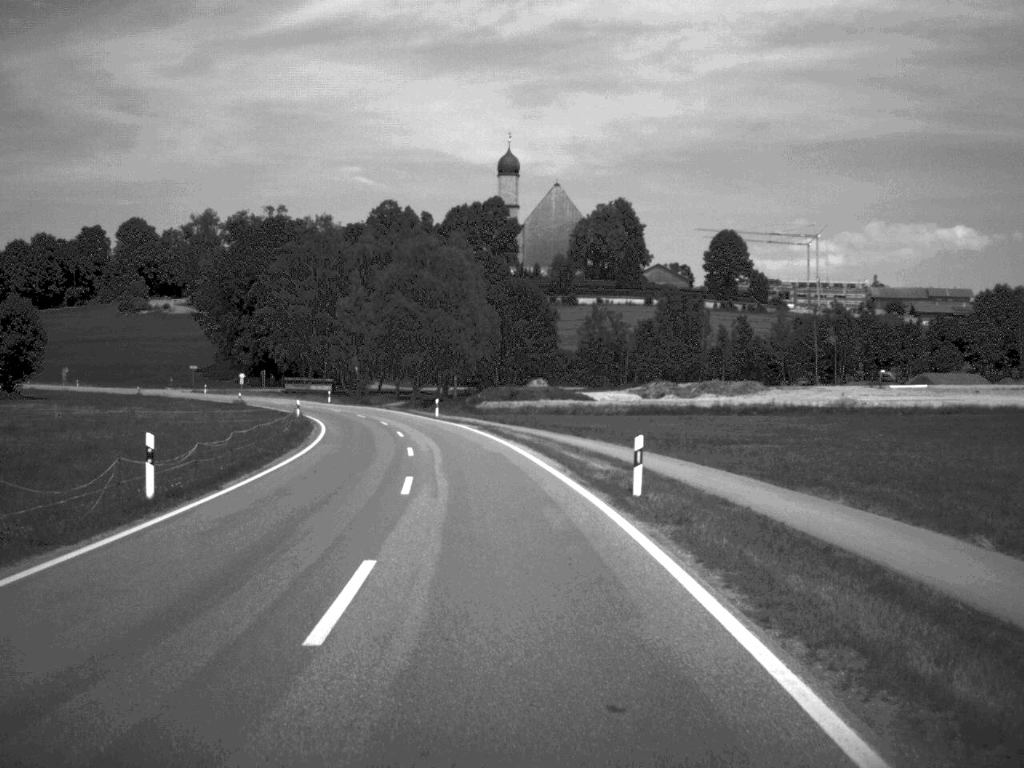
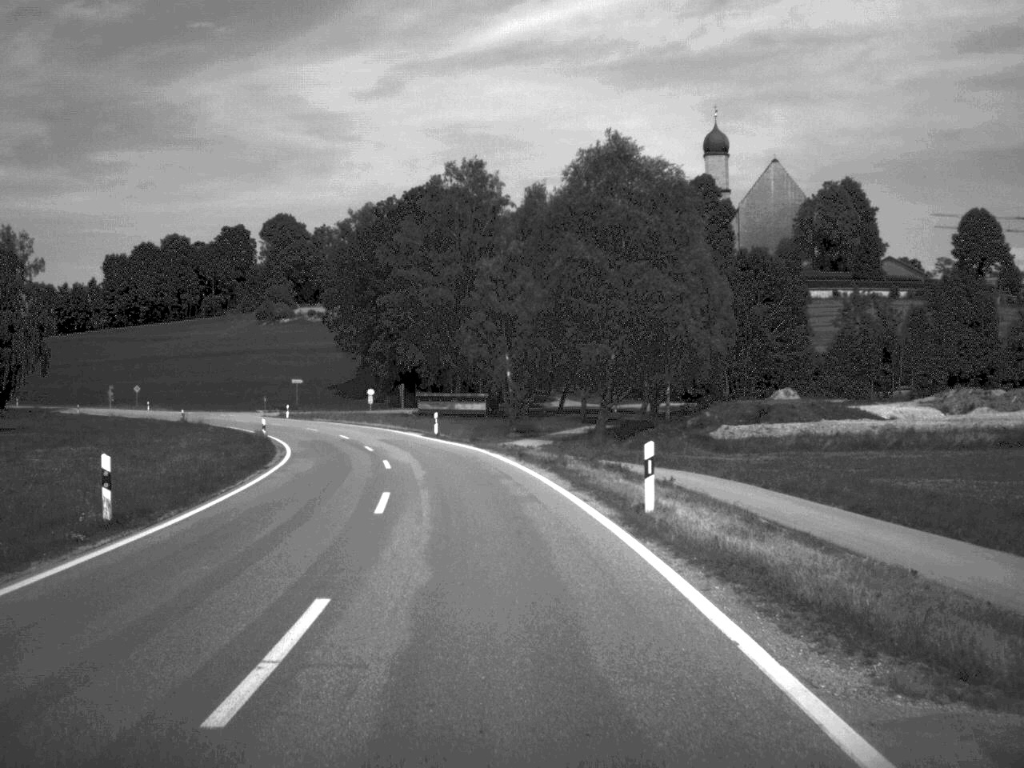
(-3.6, +49.3) m; -9°
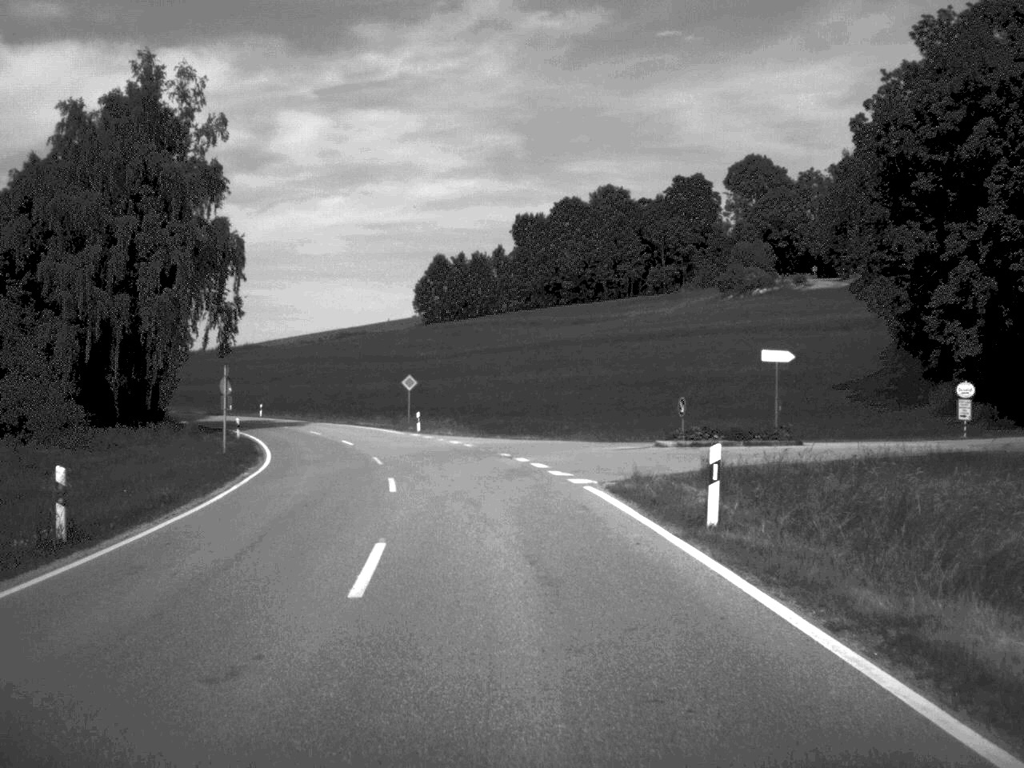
(-13.9, +77.4) m; -22°
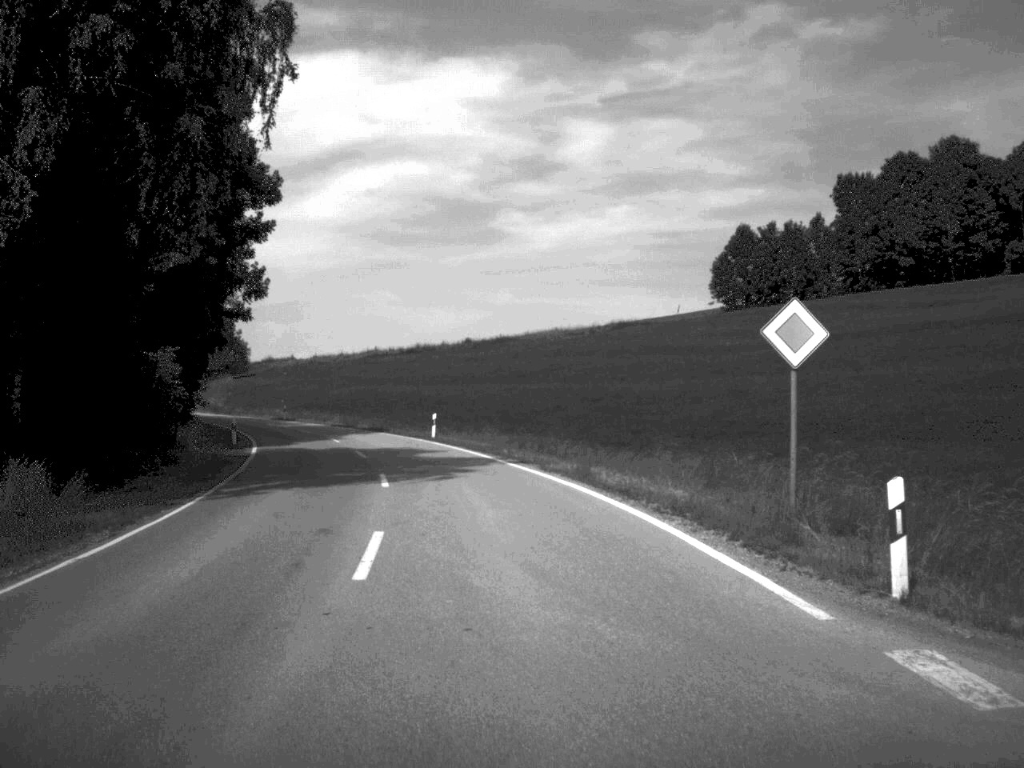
(-5.3, +46.5) m; -13°
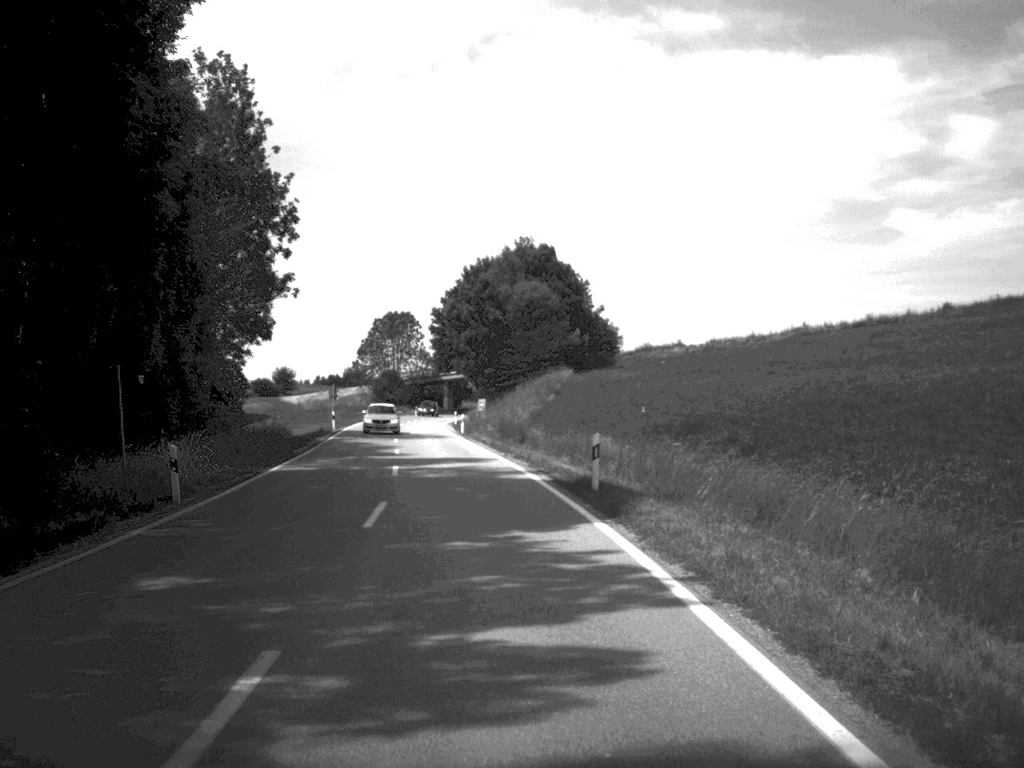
(-10.9, +65.3) m; -18°
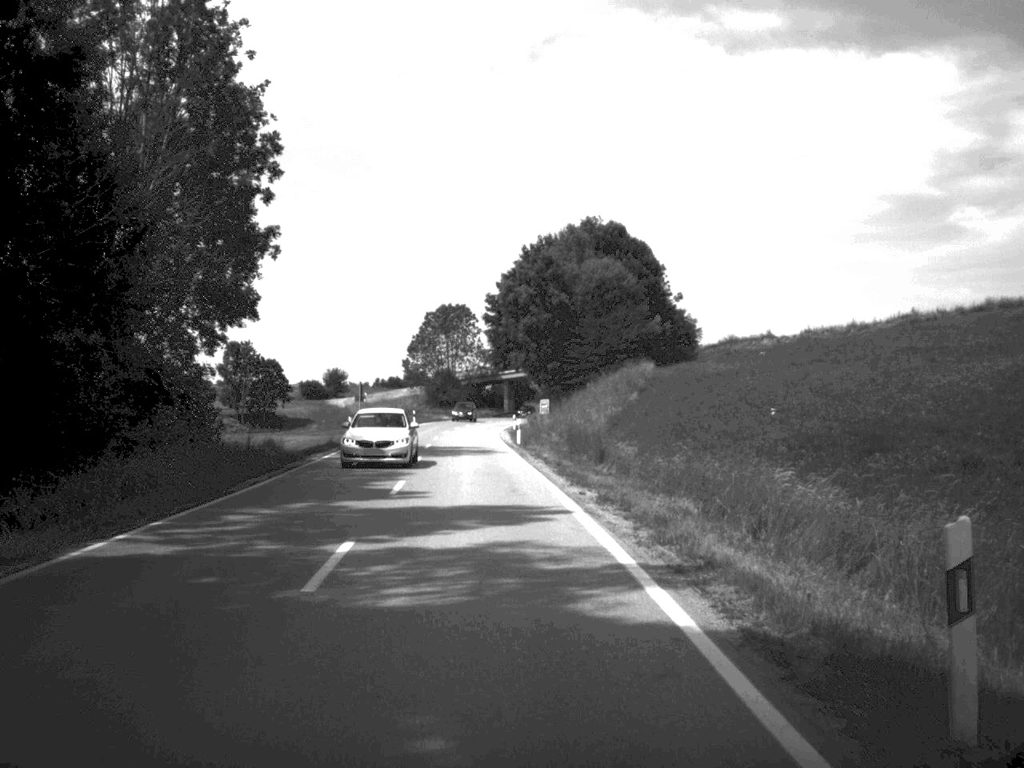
(-0.4, +16.7) m; -3°
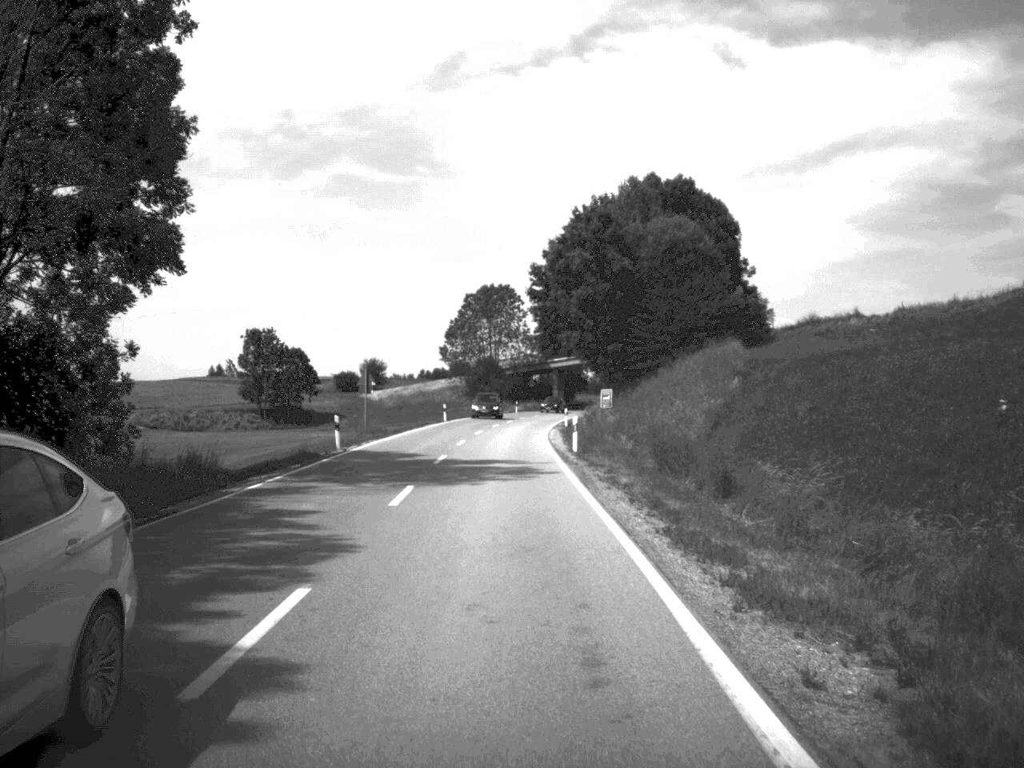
(-0.3, +16.0) m; -2°
